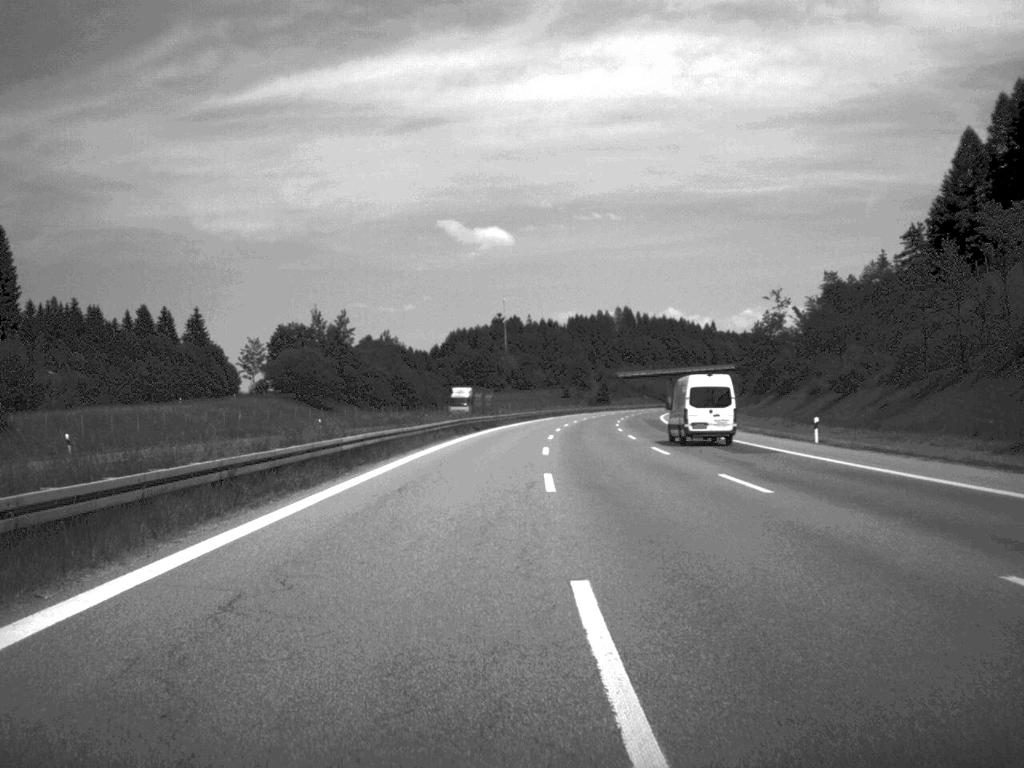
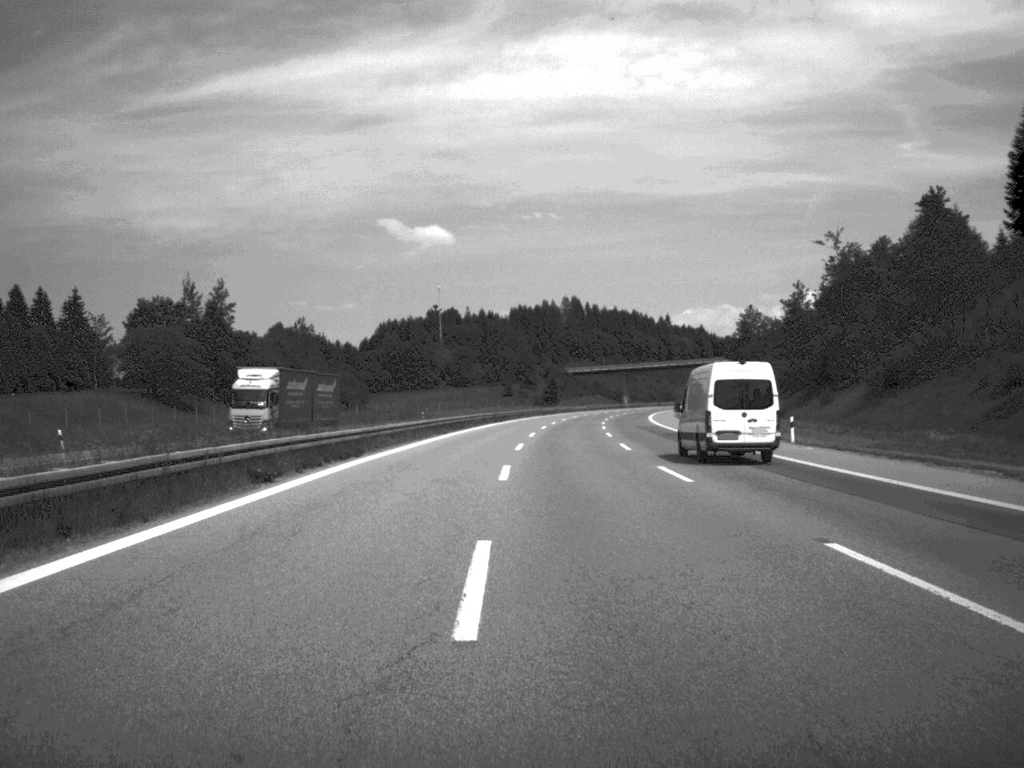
(+1.1, +48.5) m; +3°
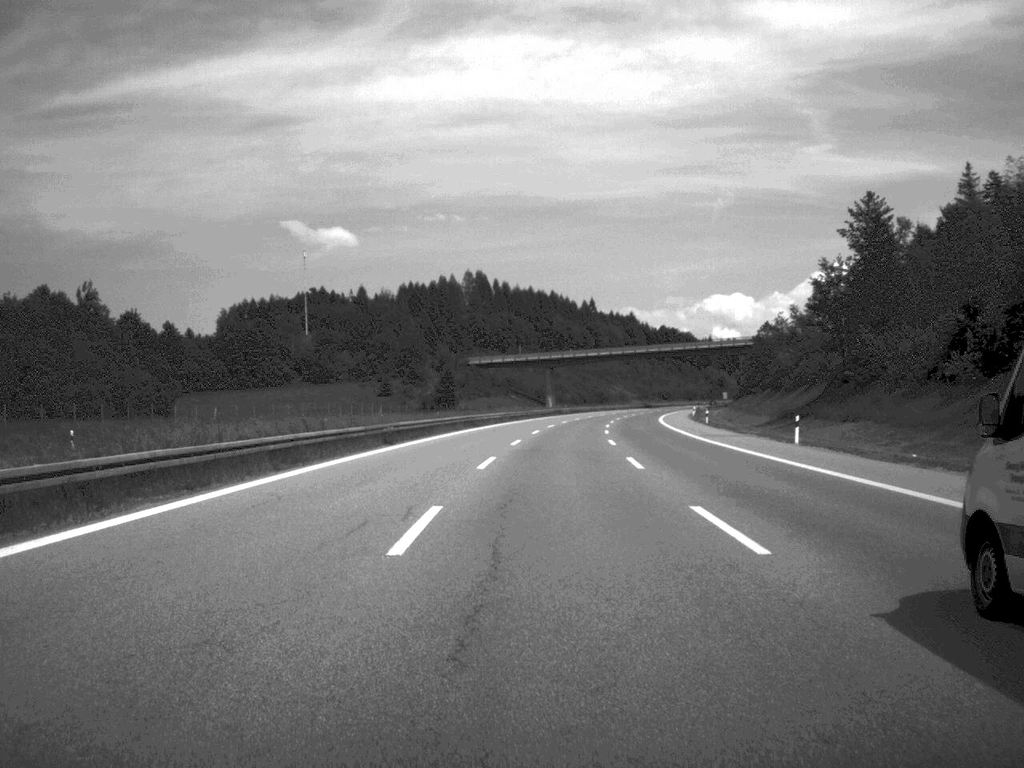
(+3.6, +98.6) m; +4°
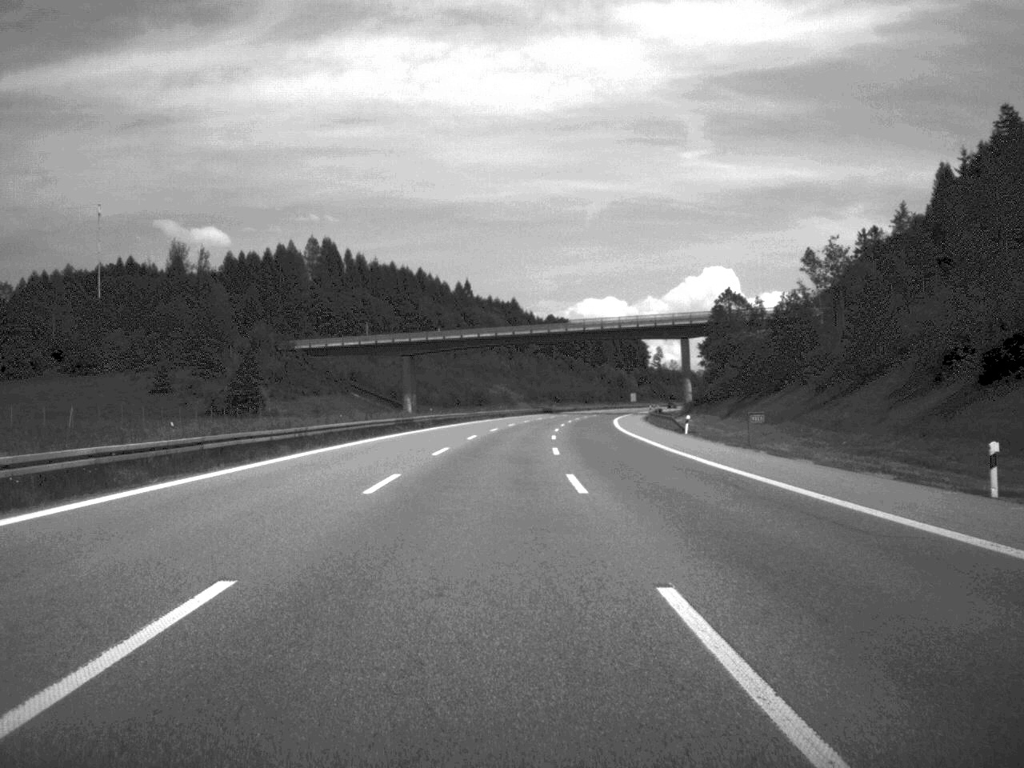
(+3.6, +76.8) m; +6°
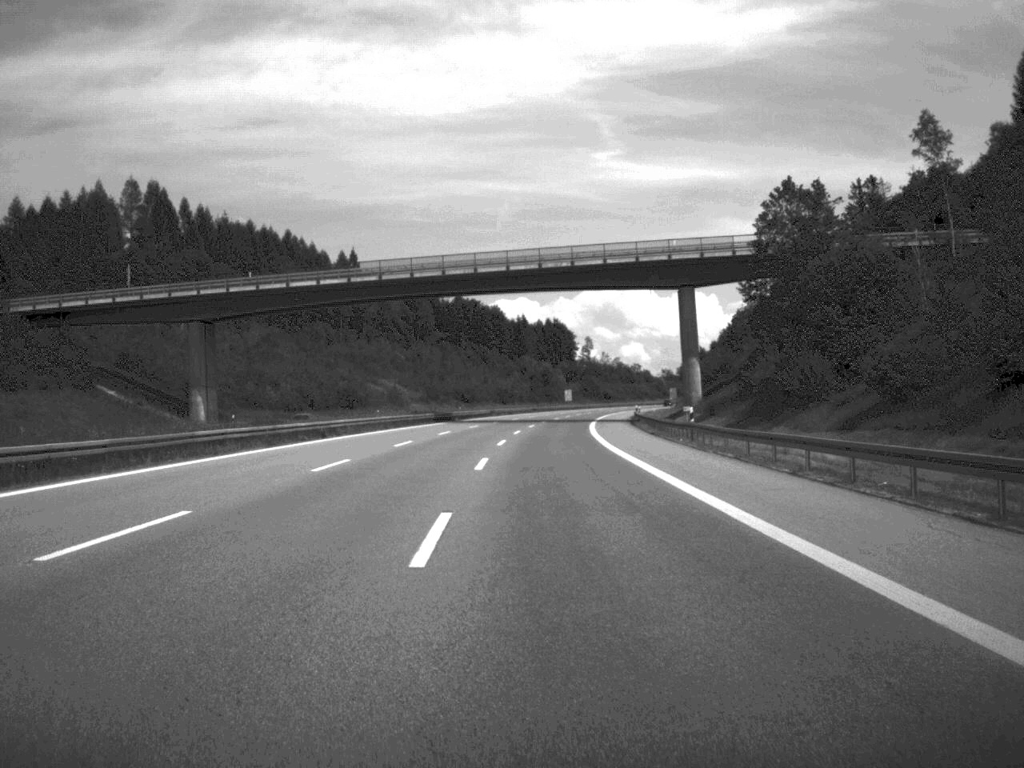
(+2.8, +78.9) m; +4°
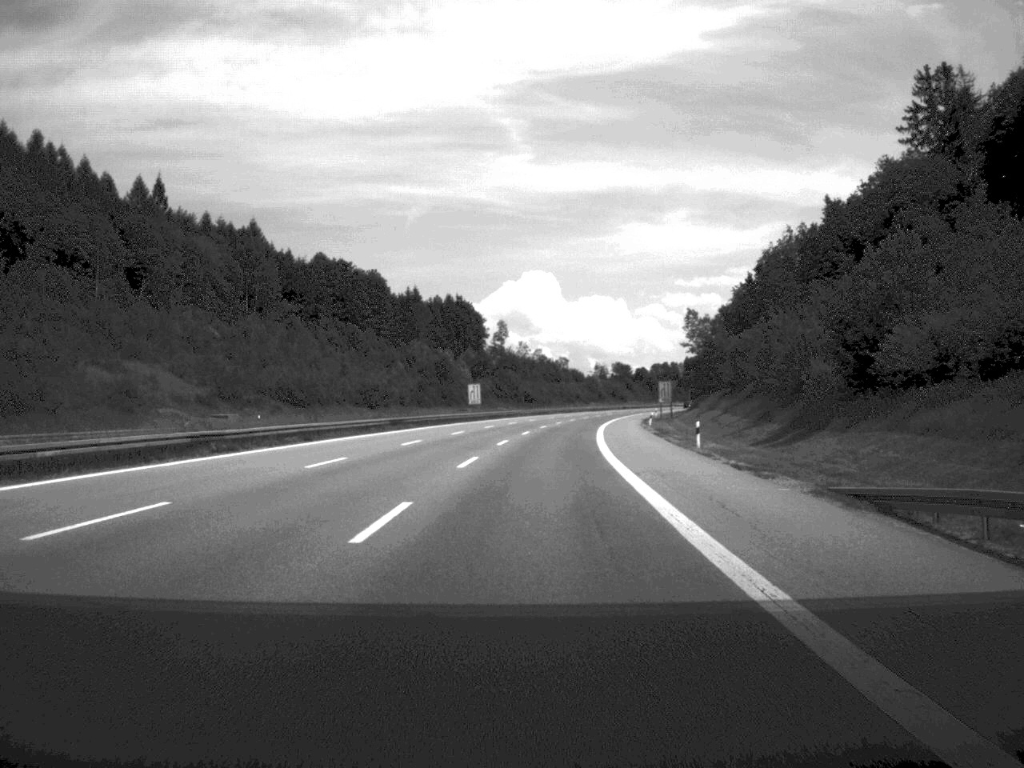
(+3.5, +101.0) m; +4°
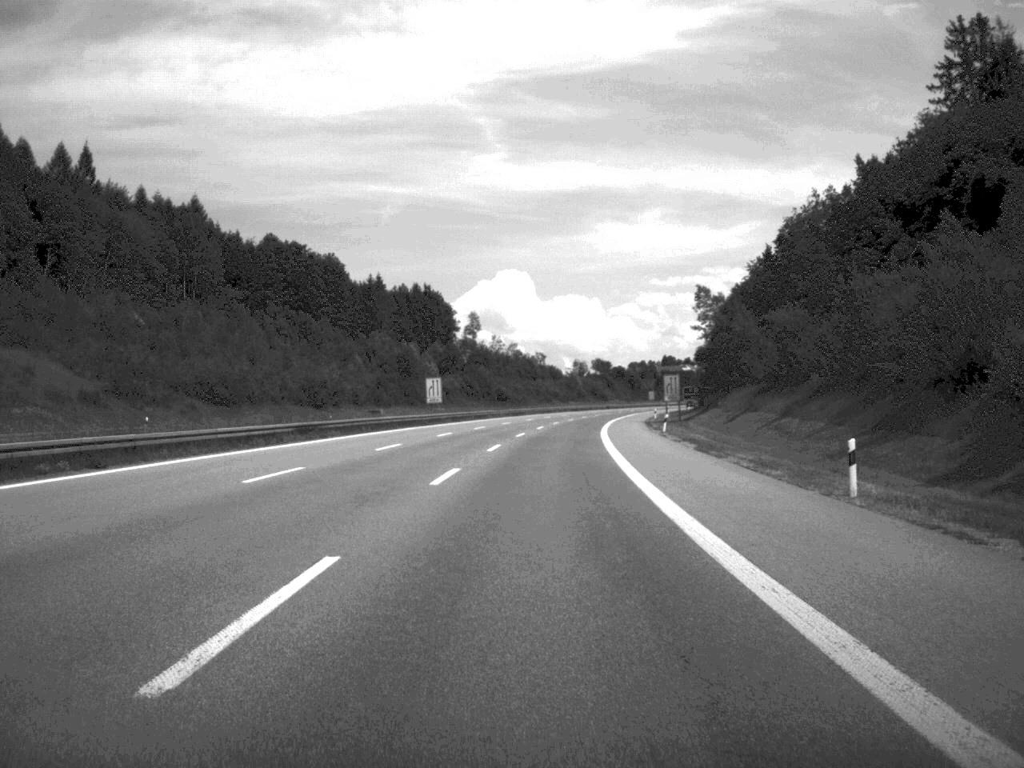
(+0.2, +24.8) m; +1°
